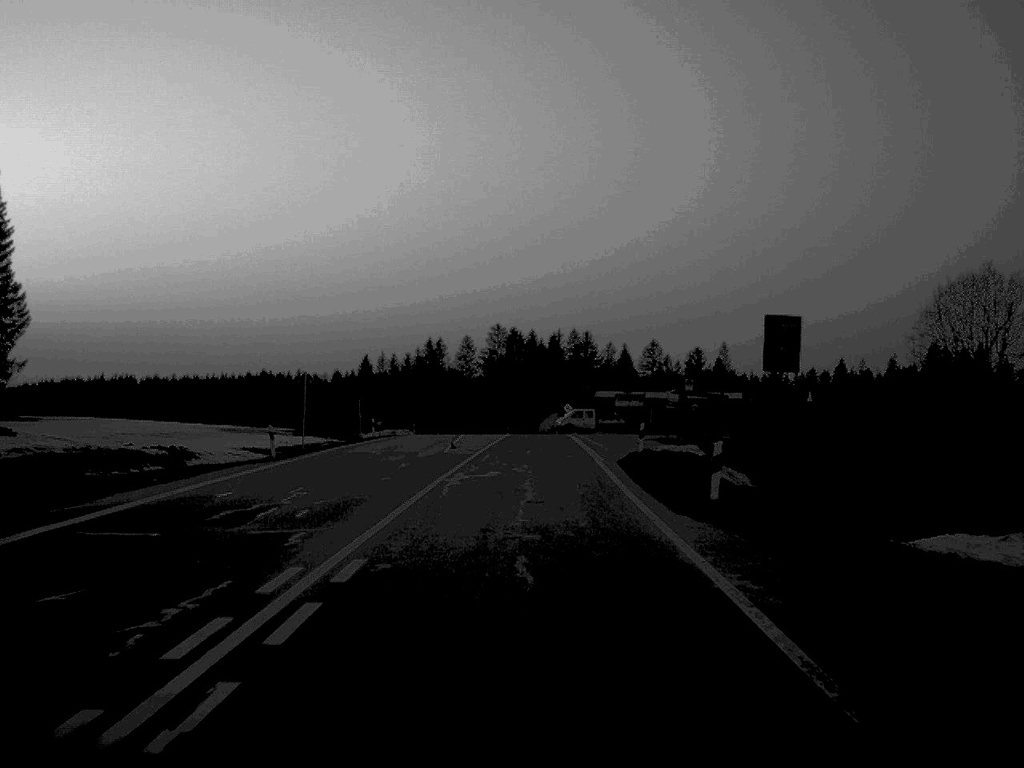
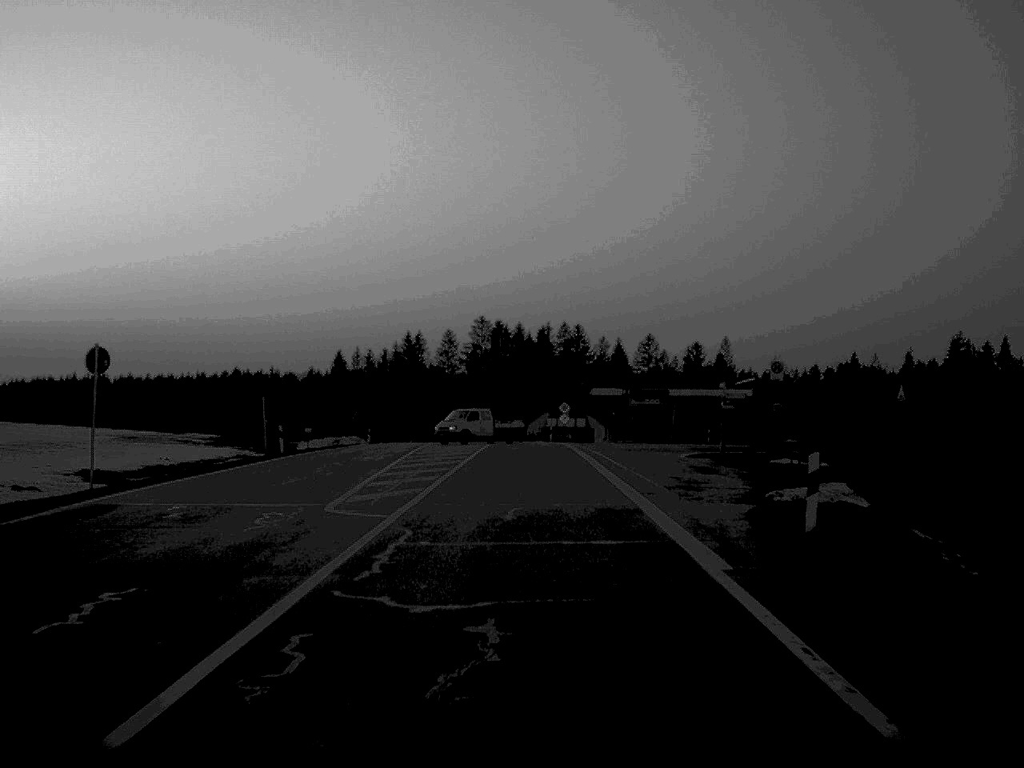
(+0.1, +23.7) m; +1°
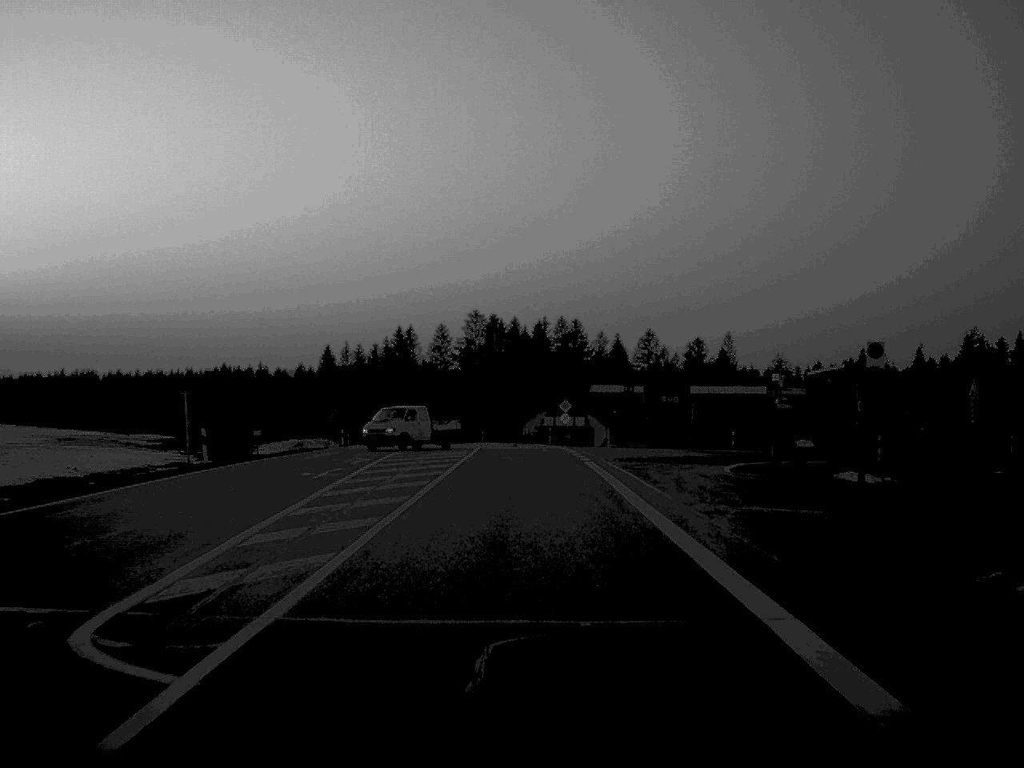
(0.0, +10.9) m; 0°
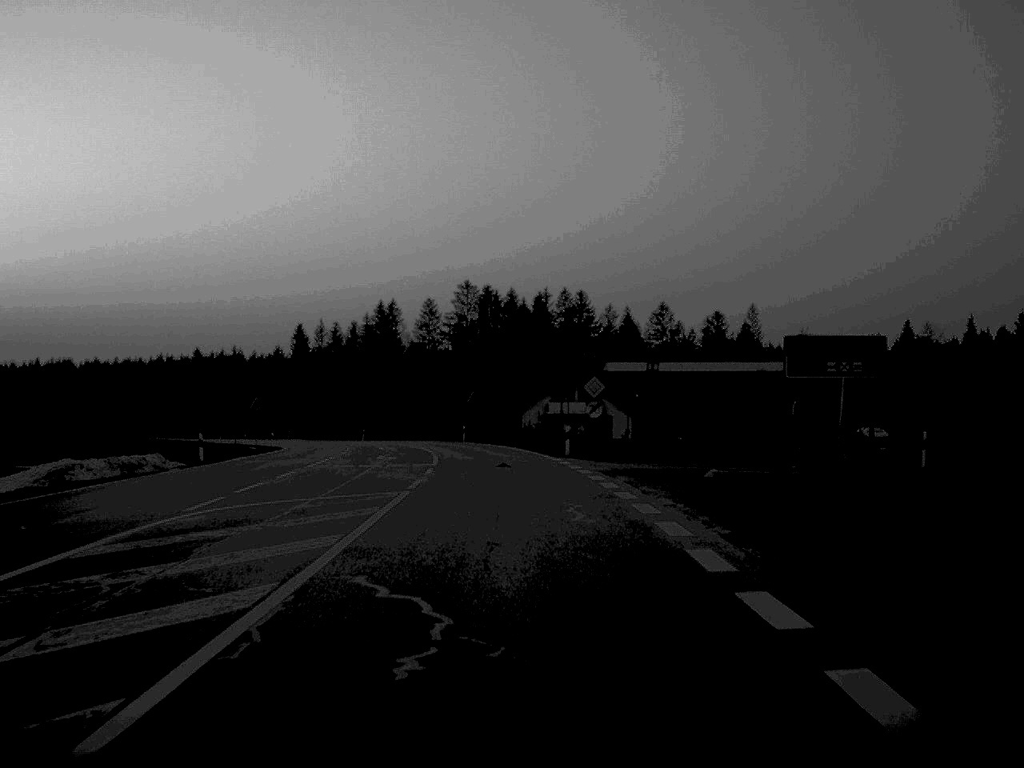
(+0.1, +33.3) m; 0°
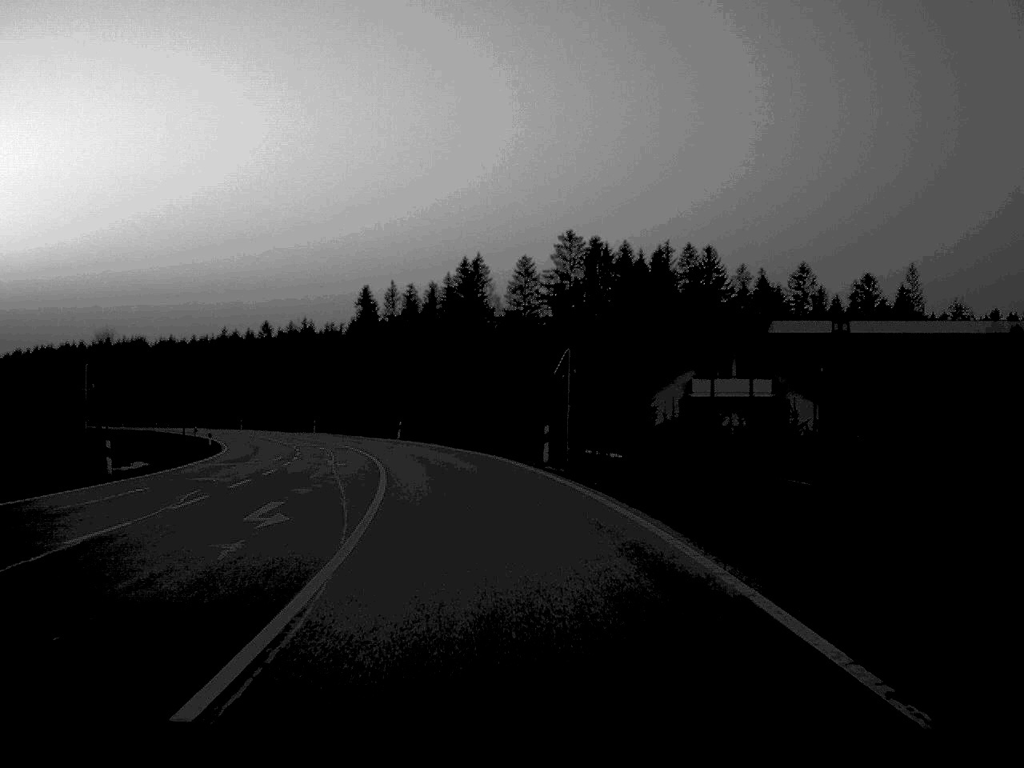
(-1.4, +44.9) m; -5°
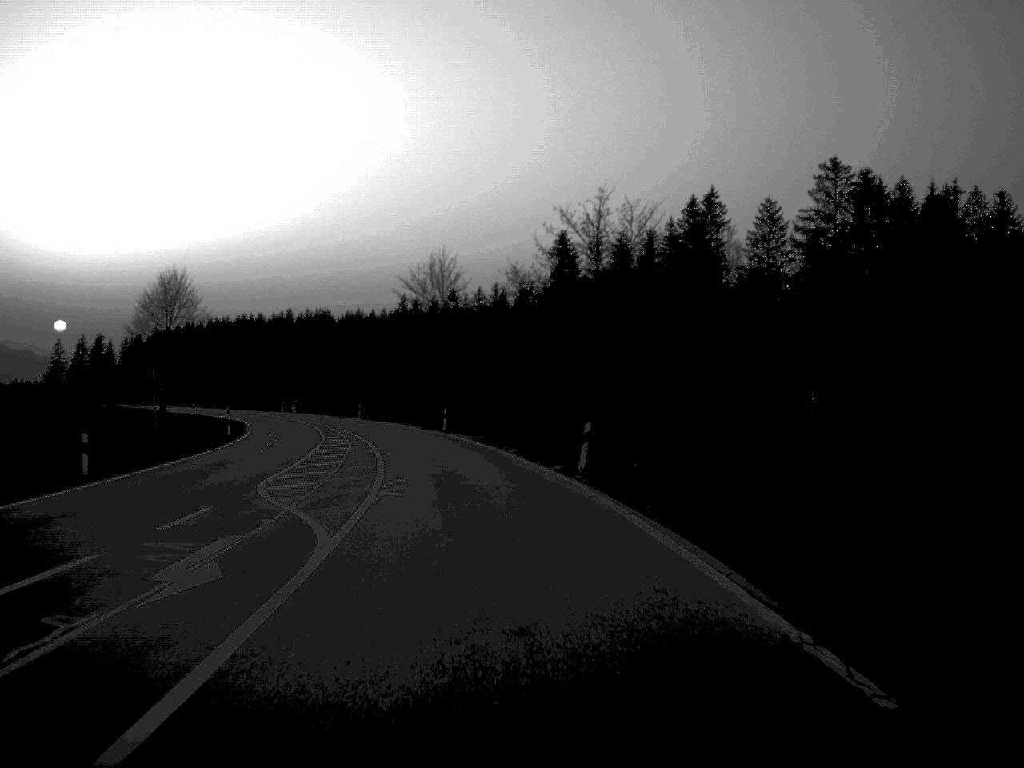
(-3.9, +47.2) m; -9°
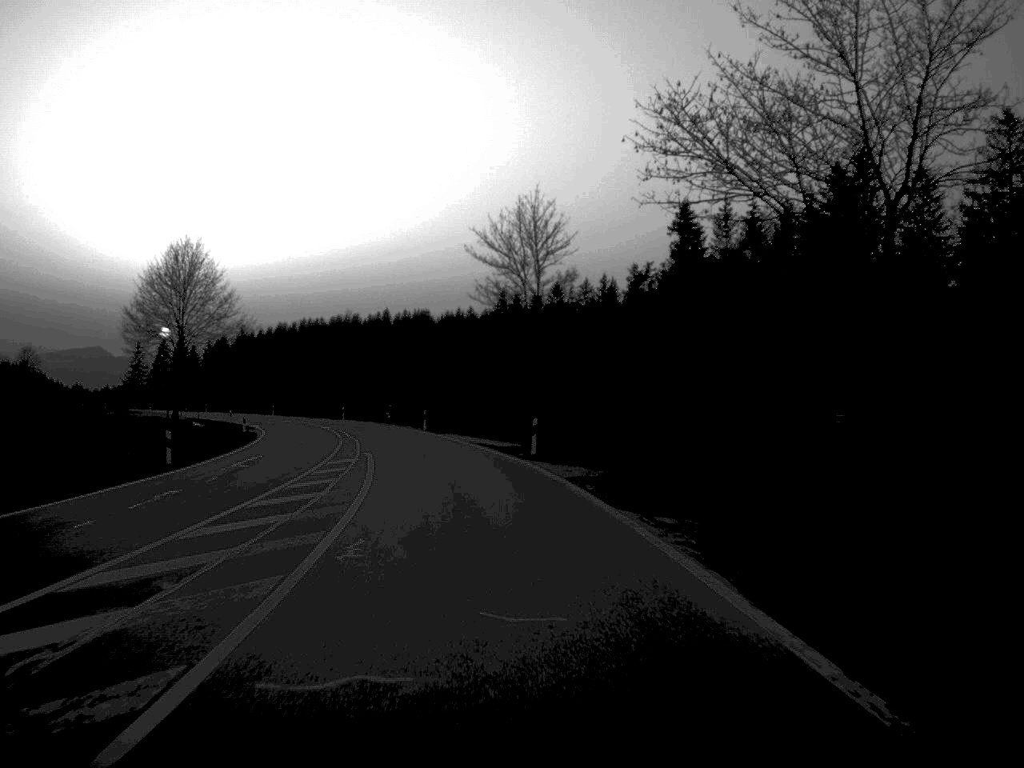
(-1.0, +24.3) m; -5°
